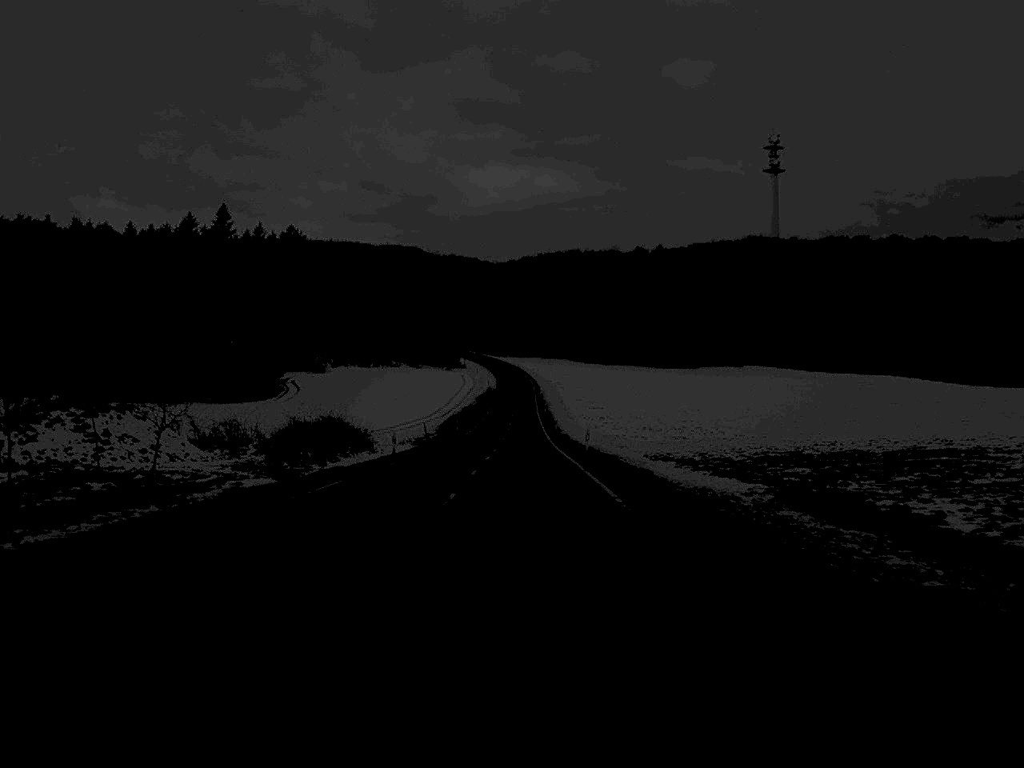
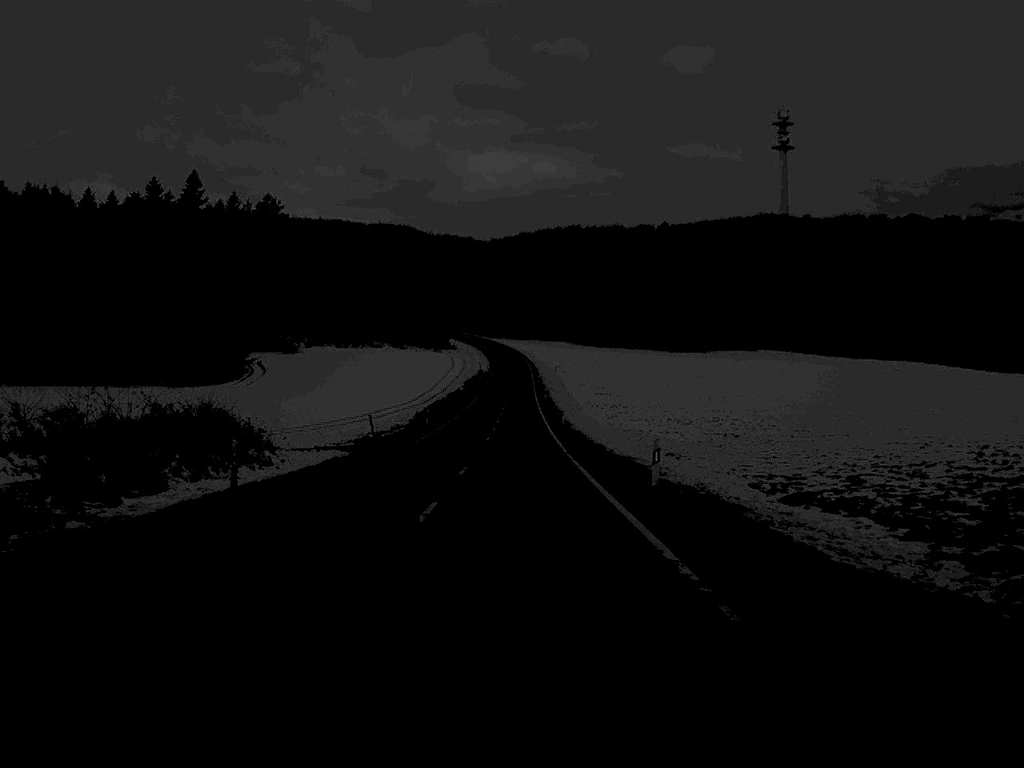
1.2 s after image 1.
(0.0, +26.9) m; 0°
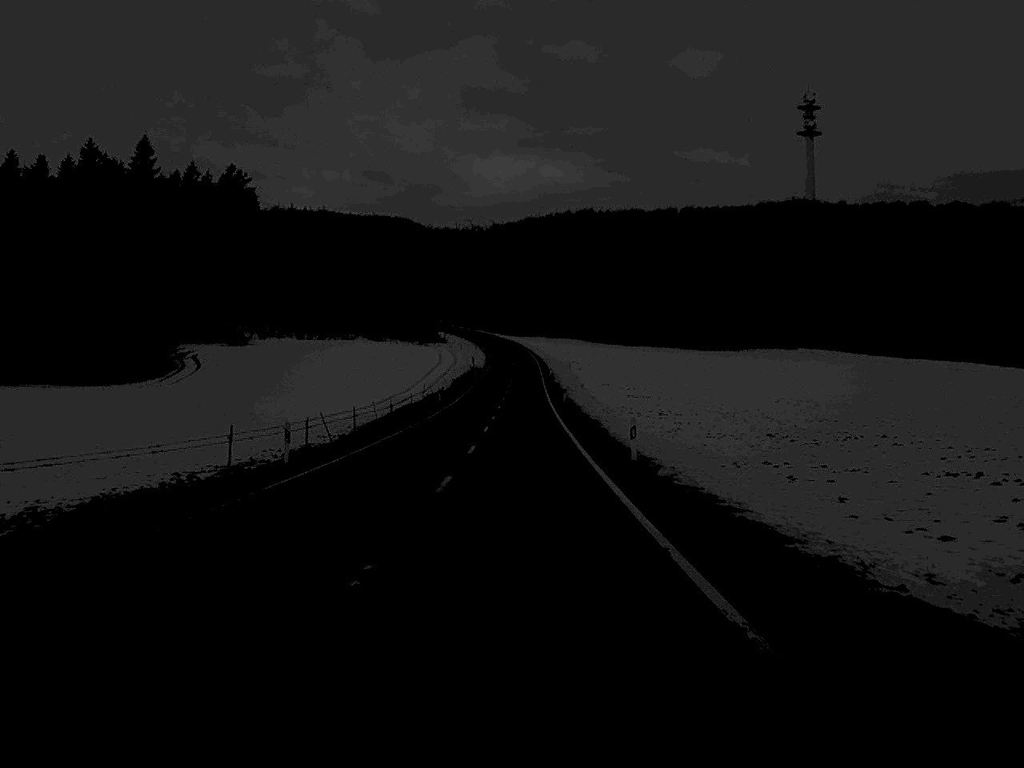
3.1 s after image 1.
(-0.1, +44.1) m; 0°
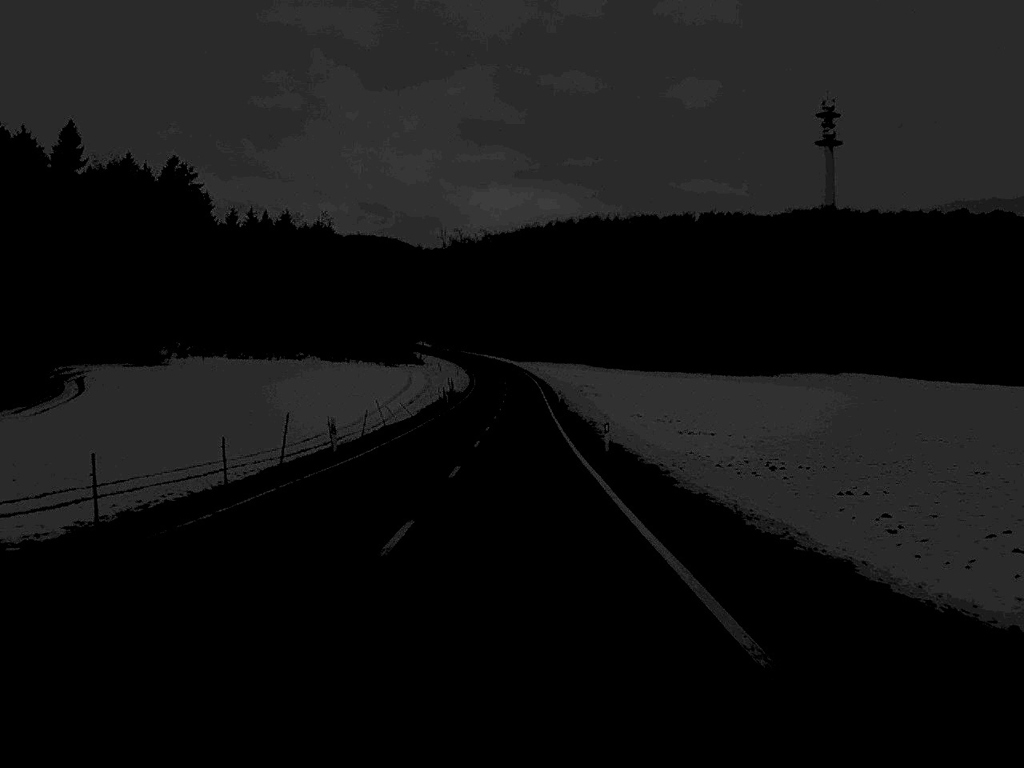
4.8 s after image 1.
(+0.1, +42.4) m; 0°
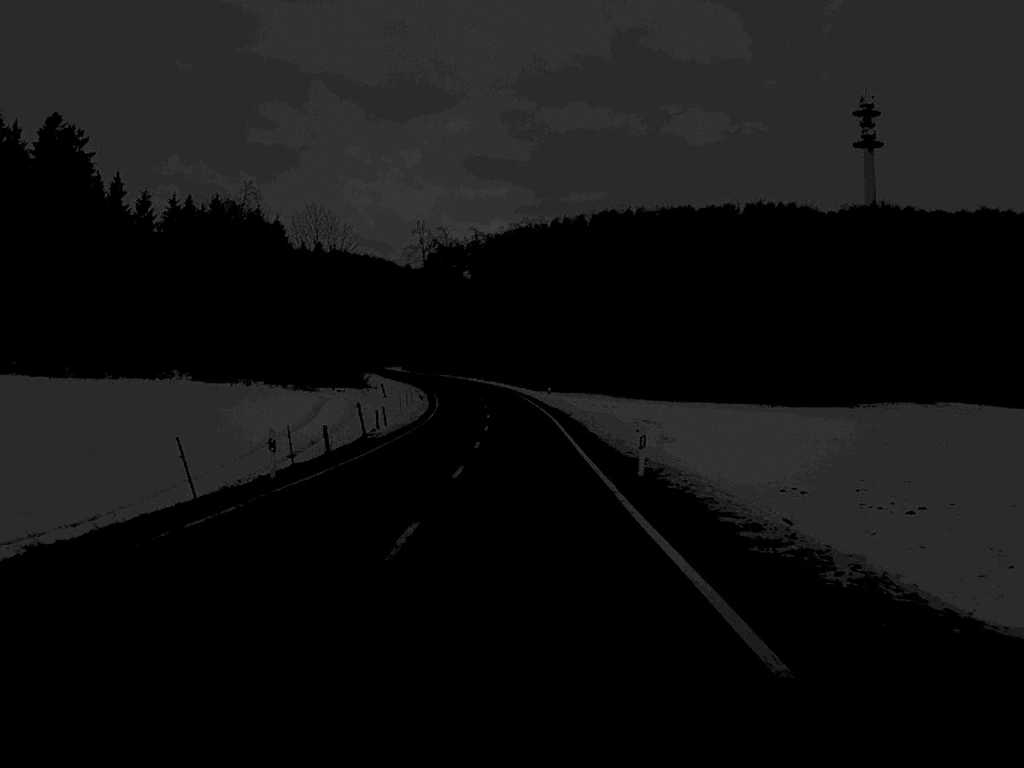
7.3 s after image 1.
(0.0, +59.7) m; 0°
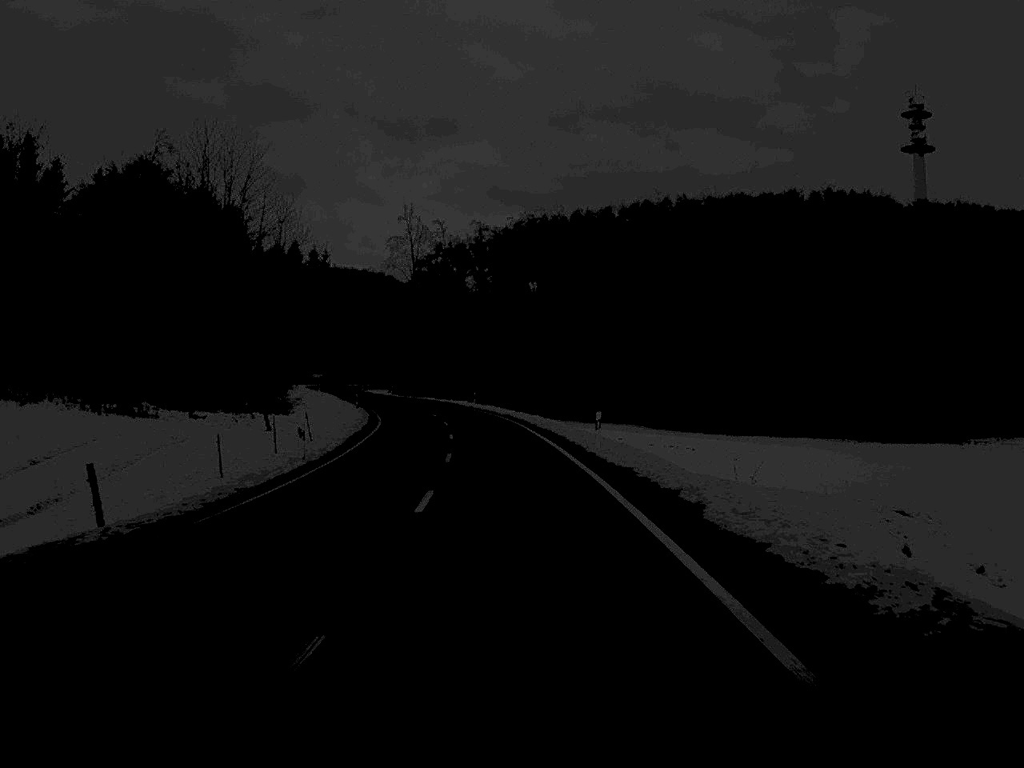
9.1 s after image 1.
(-0.1, +43.4) m; -1°
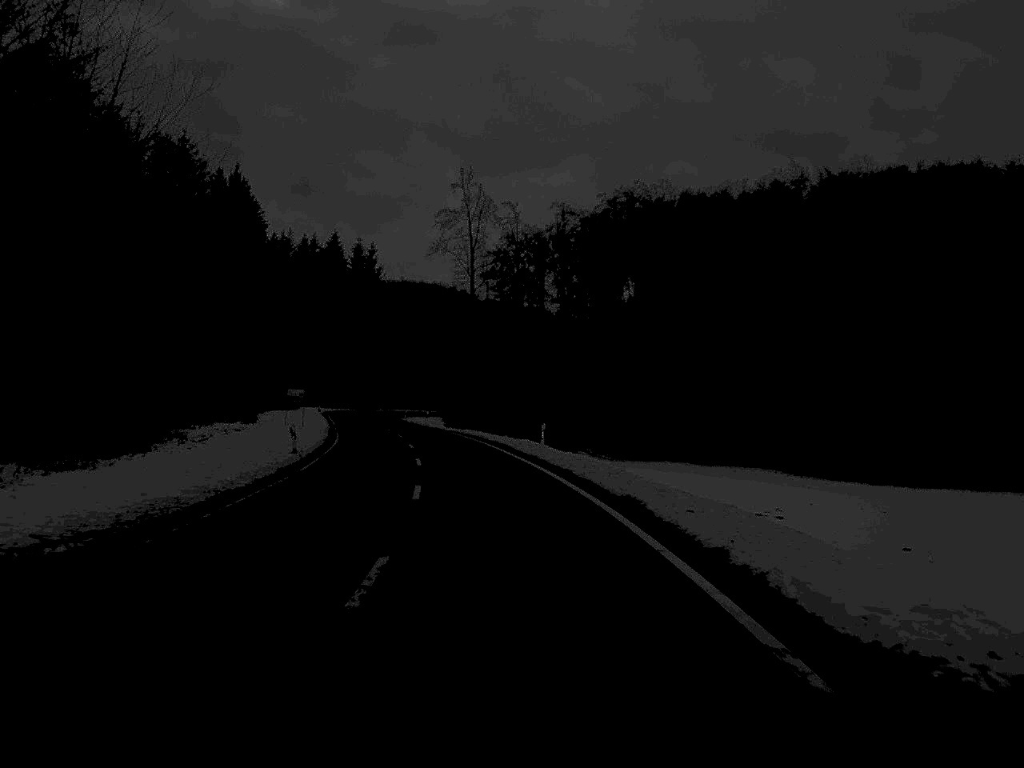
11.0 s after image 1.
(-1.2, +43.9) m; -4°
